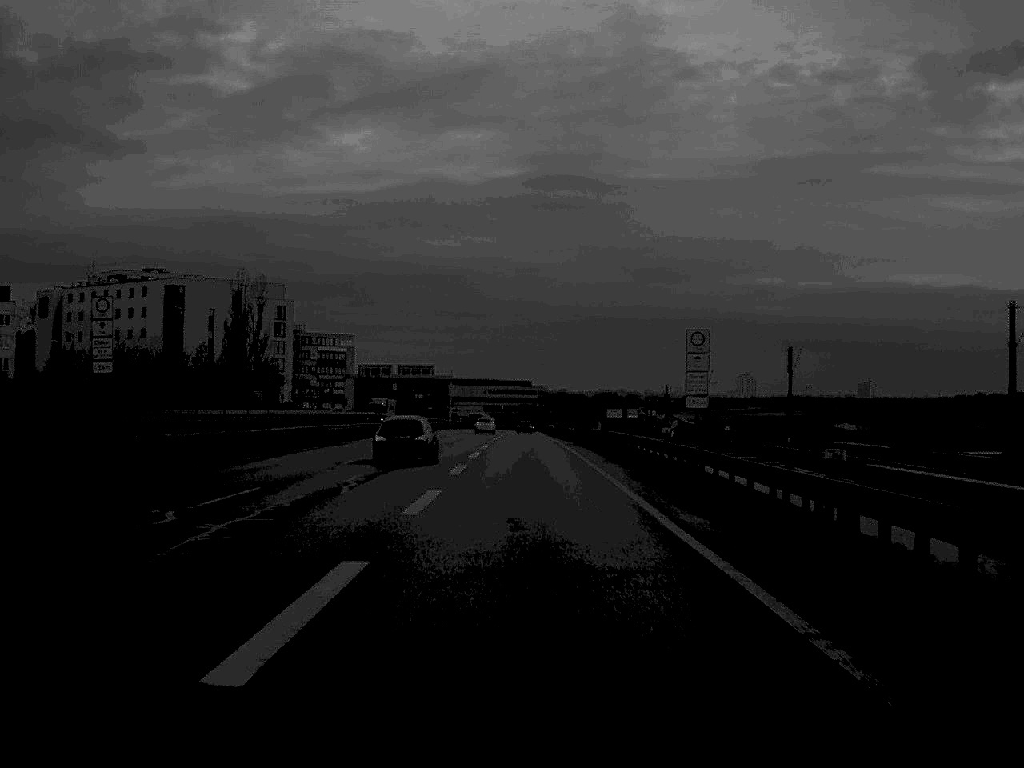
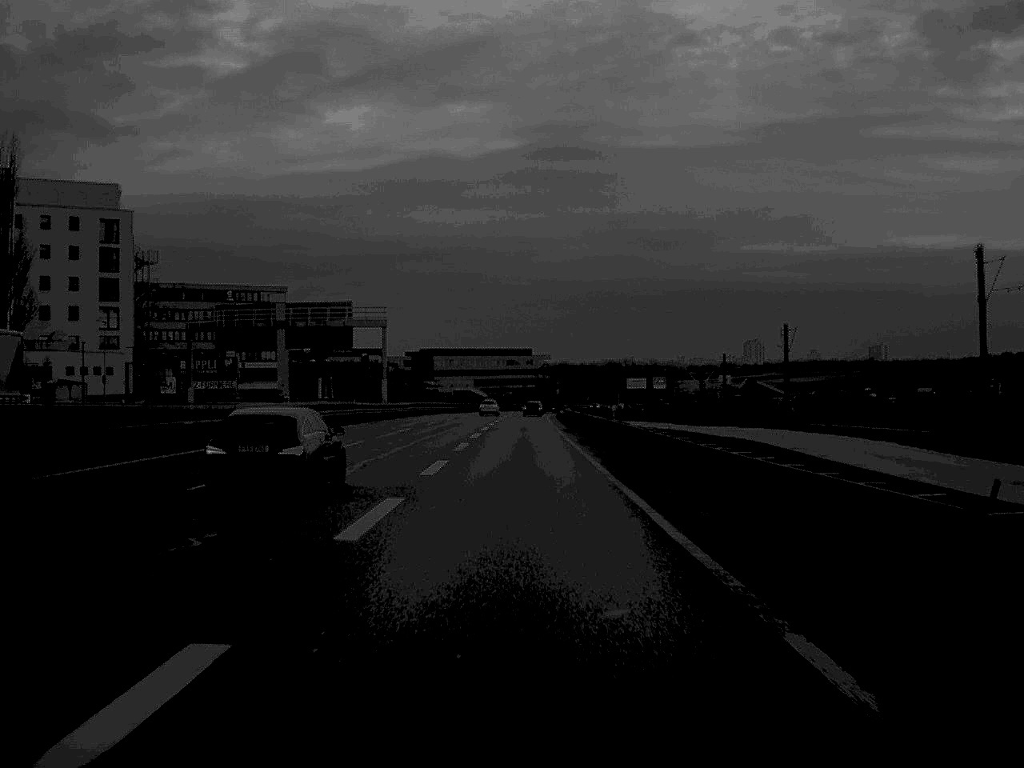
(+0.1, +88.3) m; 0°
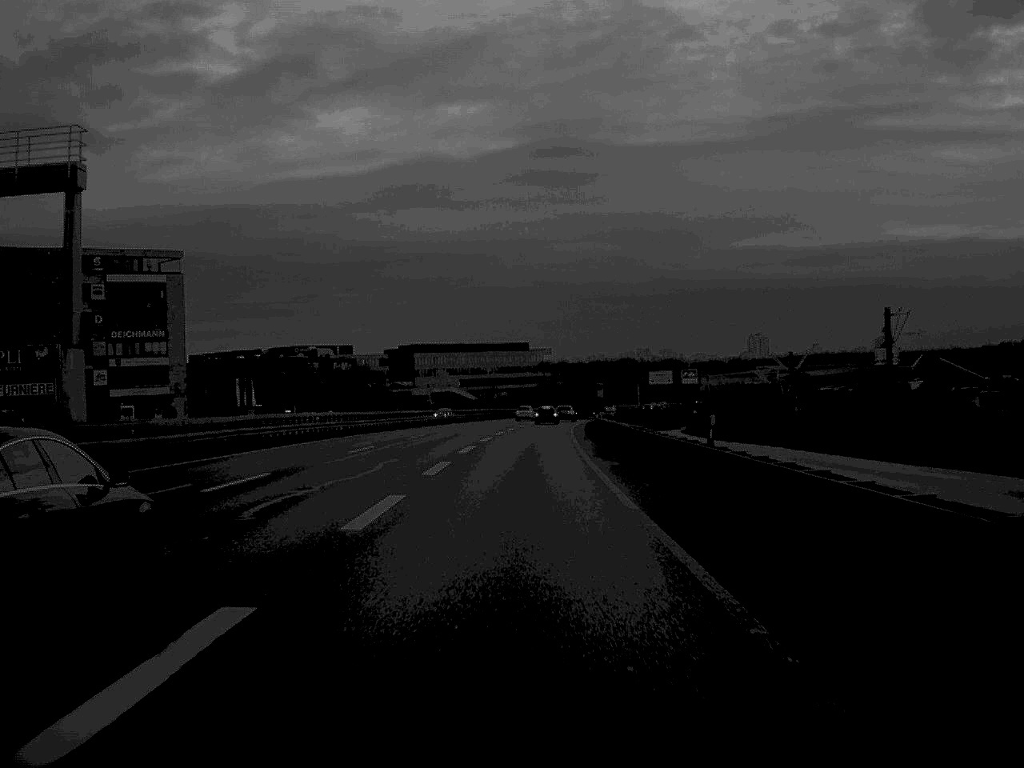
(+0.1, +69.8) m; 0°
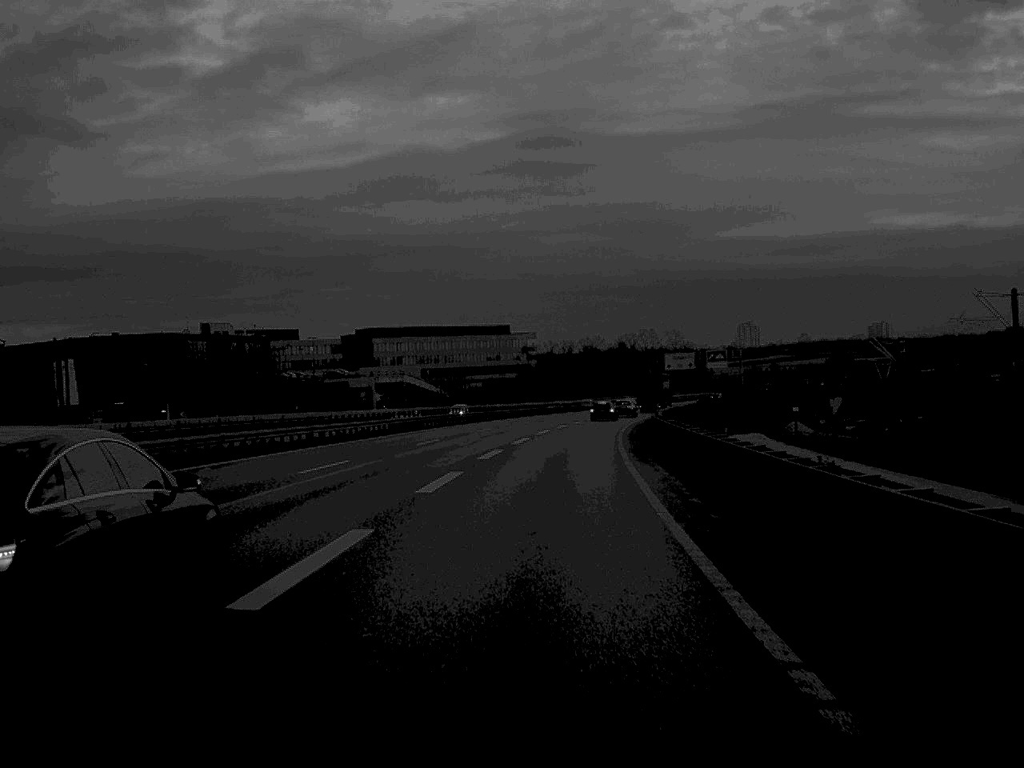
(+0.9, +64.7) m; +1°
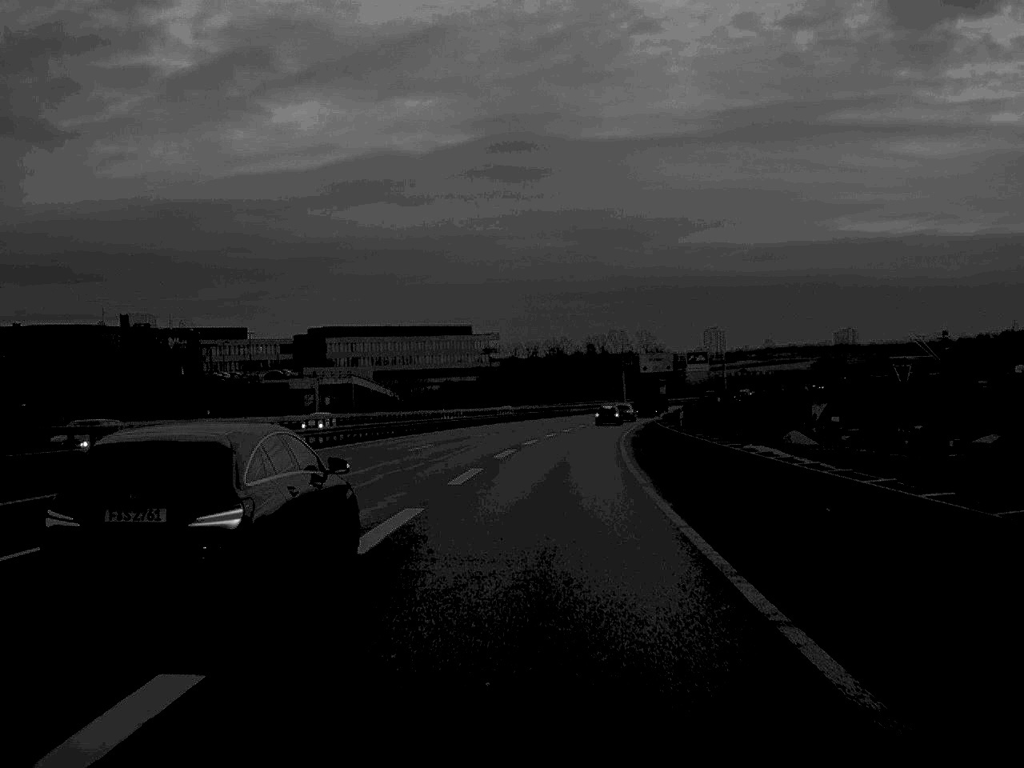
(+0.3, +19.8) m; +2°
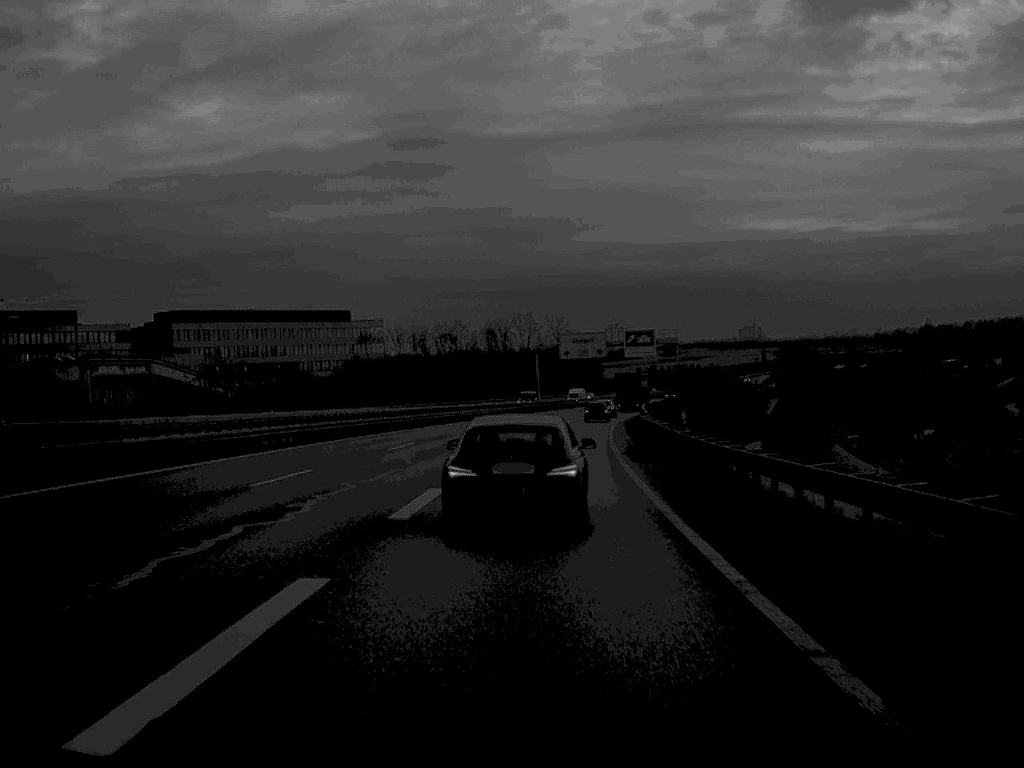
(+2.3, +55.3) m; +5°
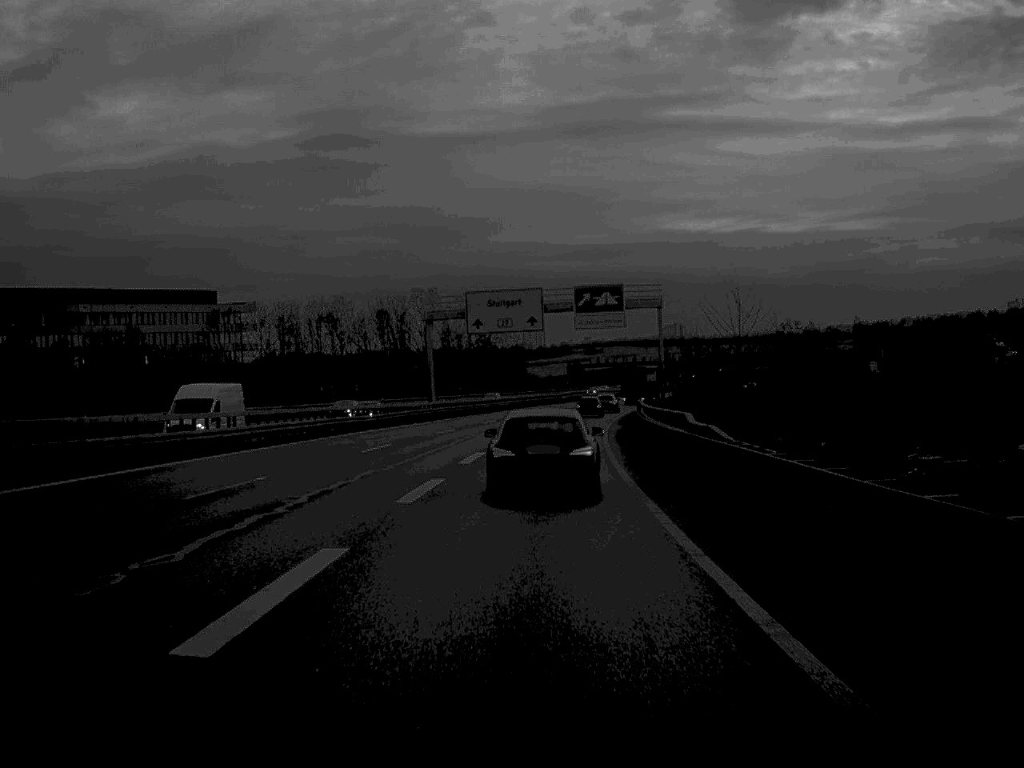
(+2.0, +57.0) m; +4°
